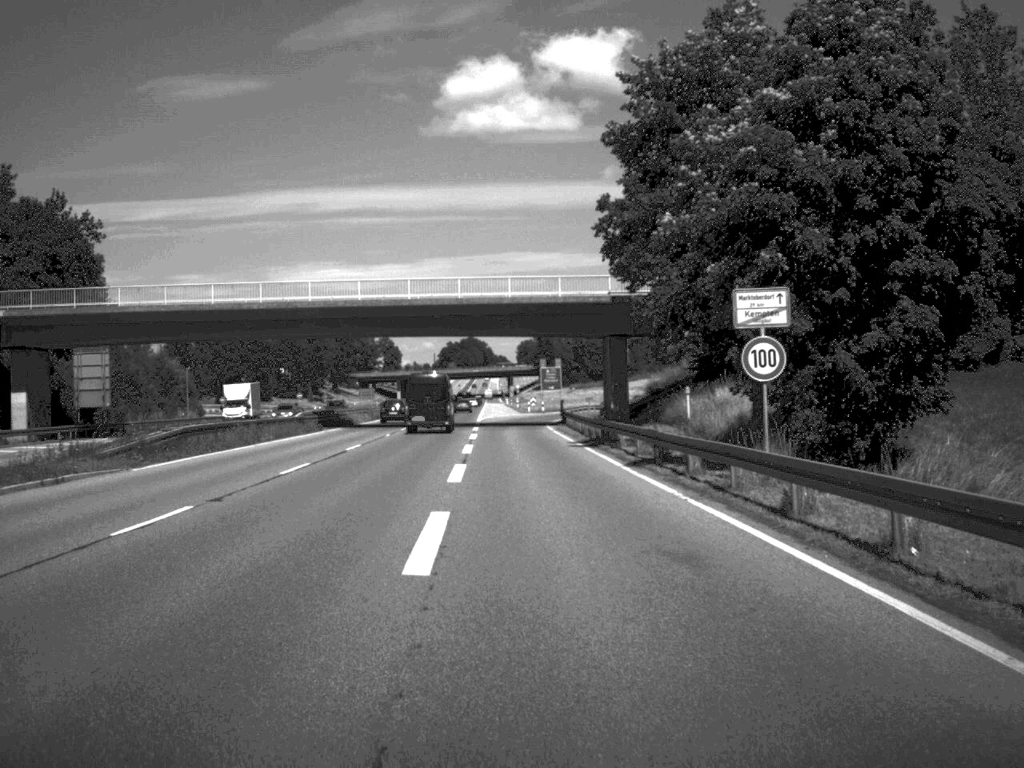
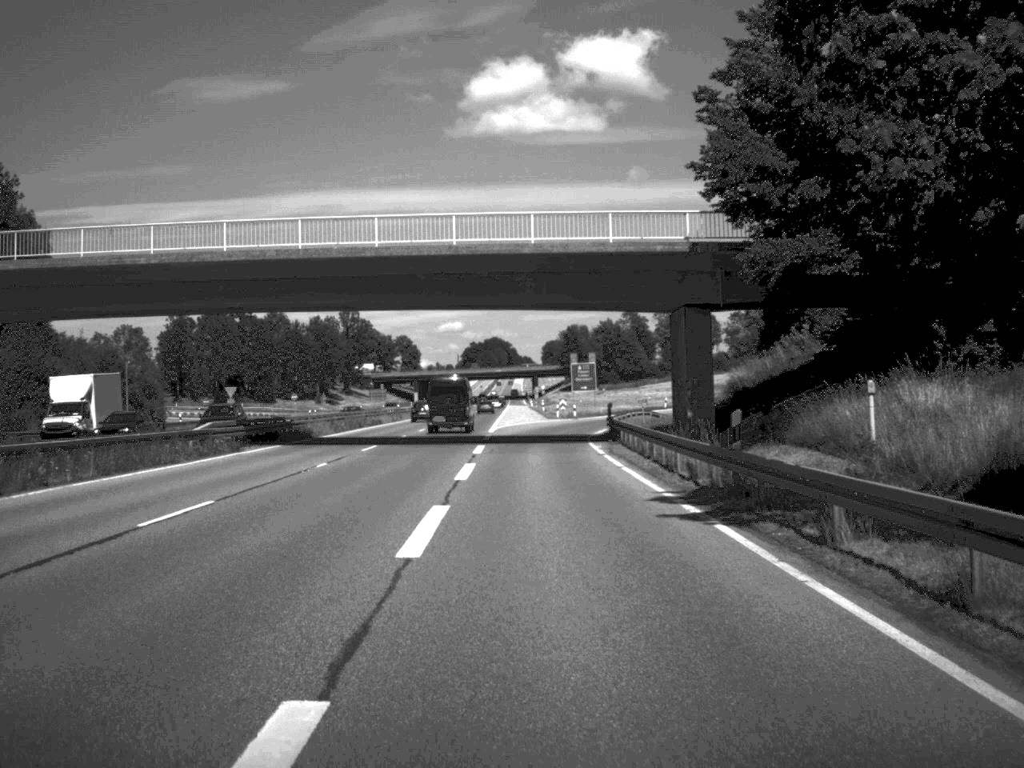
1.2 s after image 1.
(-0.2, +22.4) m; -1°
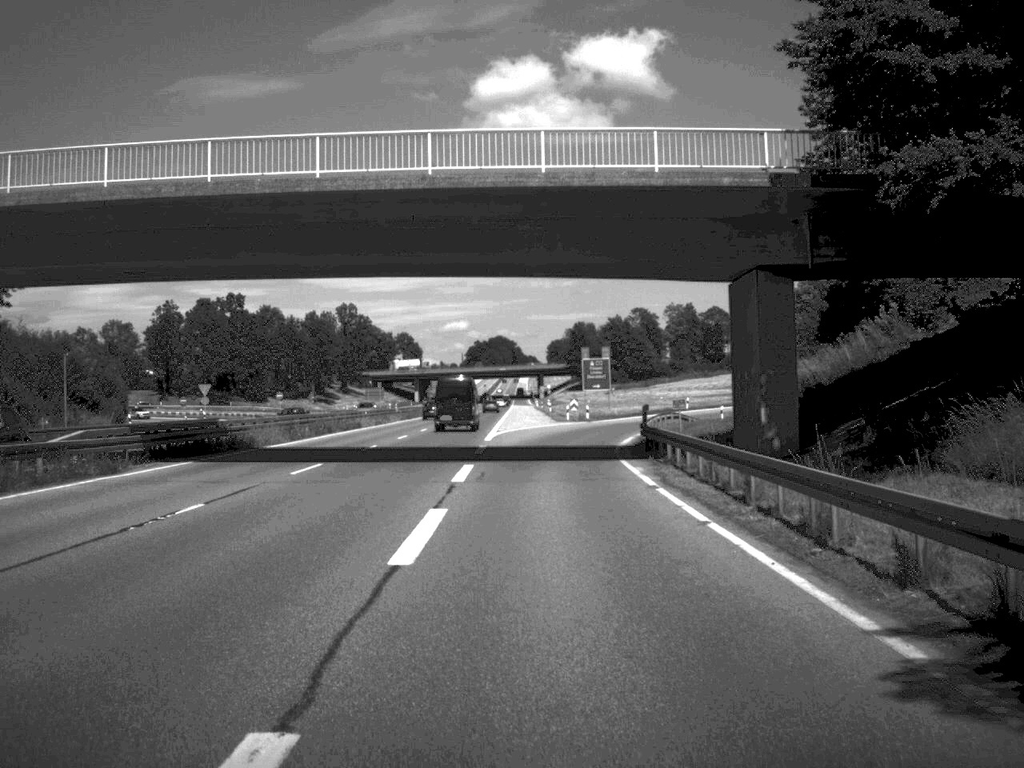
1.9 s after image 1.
(0.0, +12.6) m; 0°
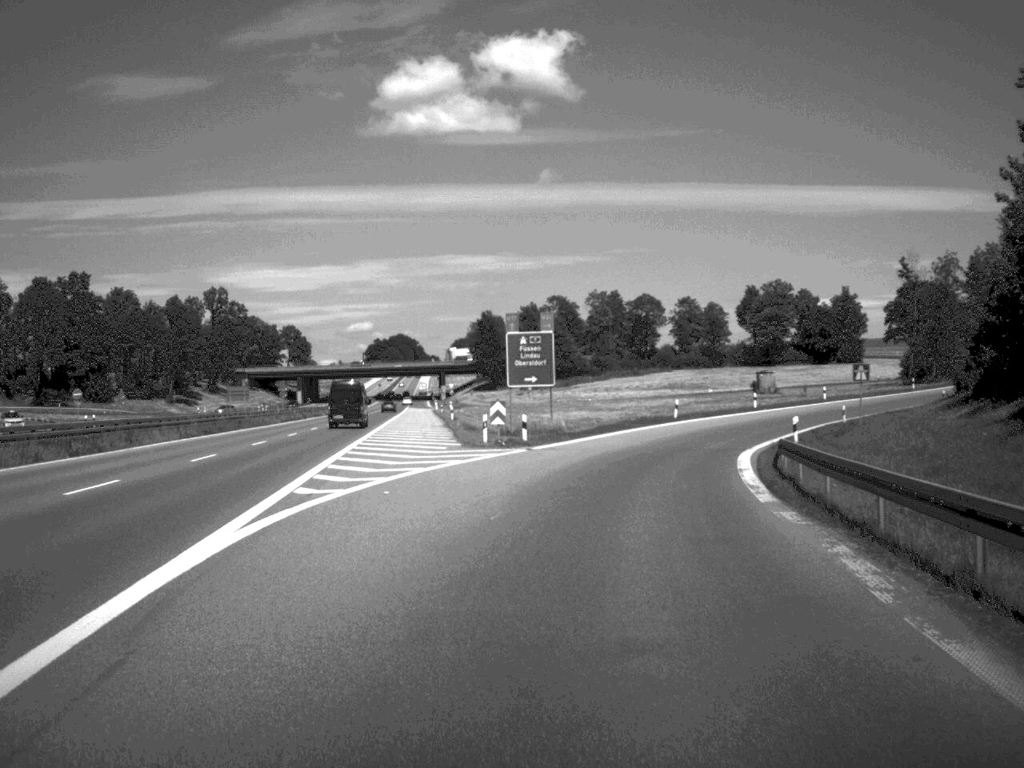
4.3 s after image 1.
(+0.8, +41.6) m; +4°
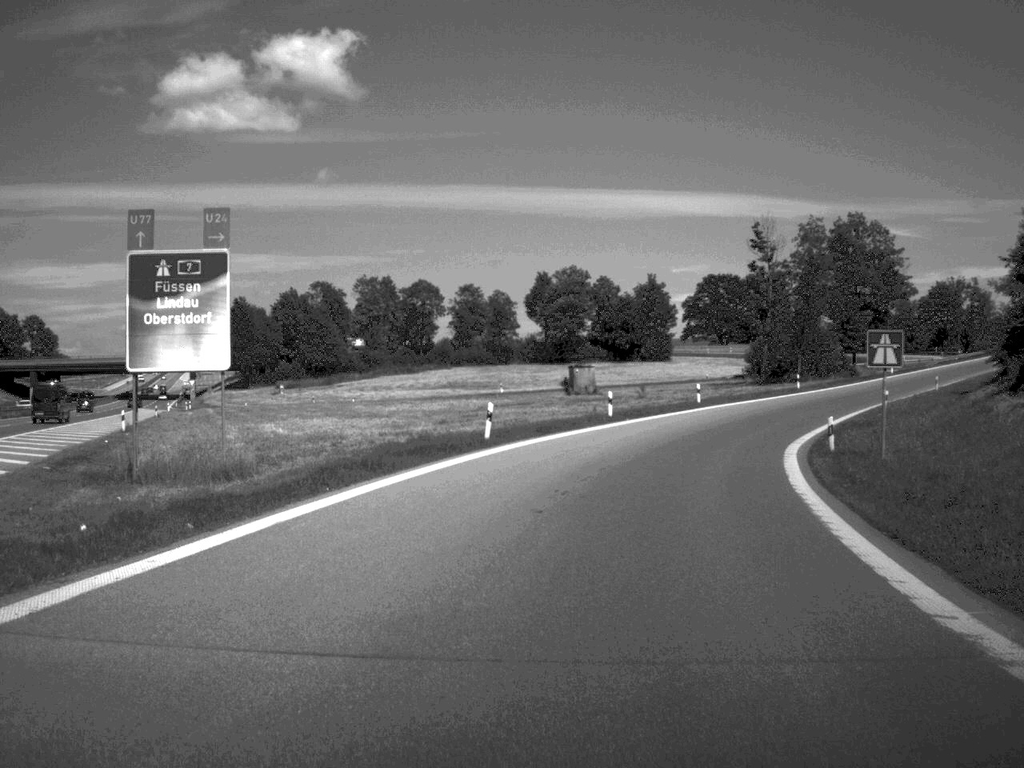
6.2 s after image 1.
(+2.6, +32.1) m; +10°
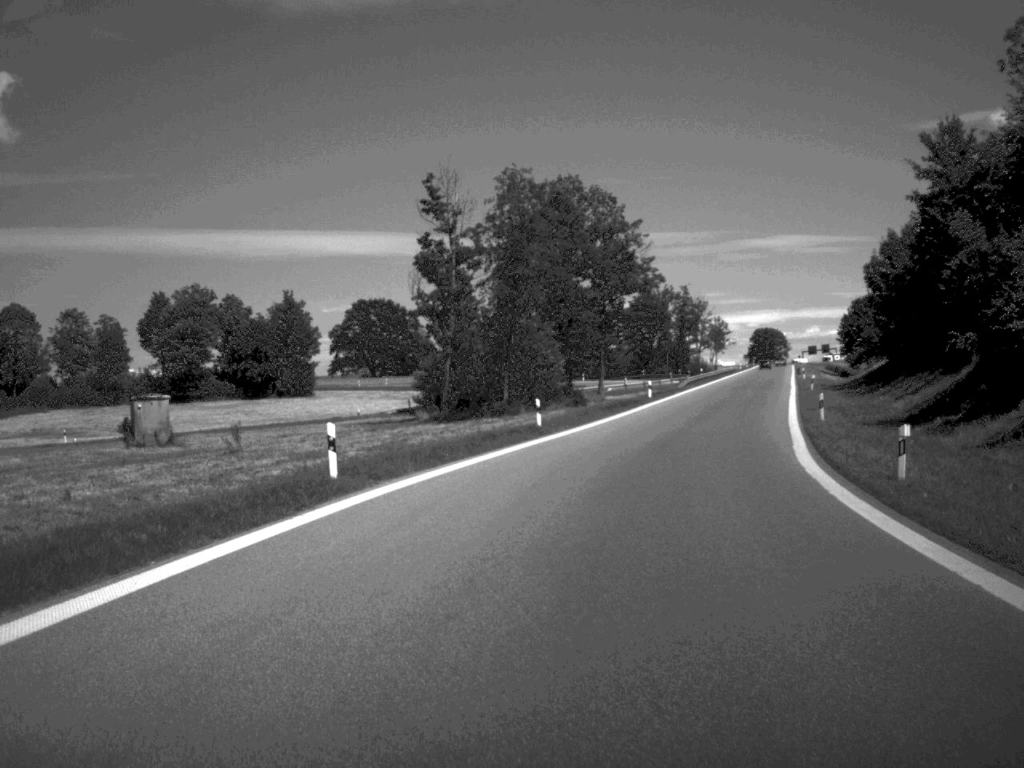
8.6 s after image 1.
(+5.3, +39.8) m; +15°
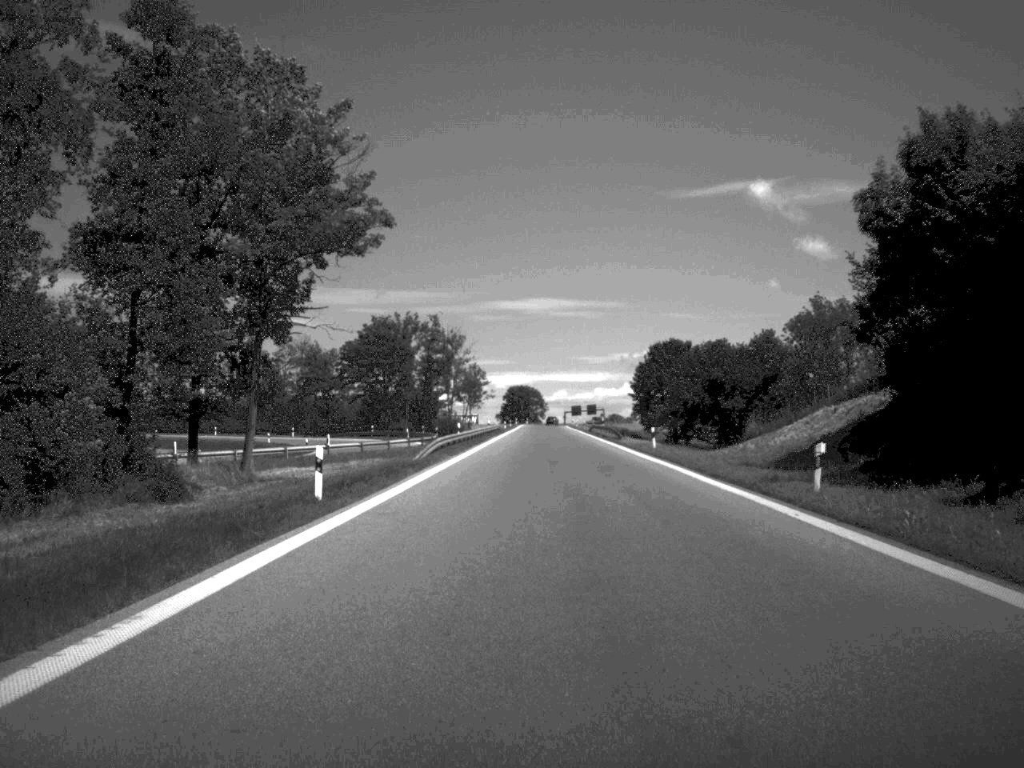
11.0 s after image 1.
(+5.6, +47.5) m; +11°
